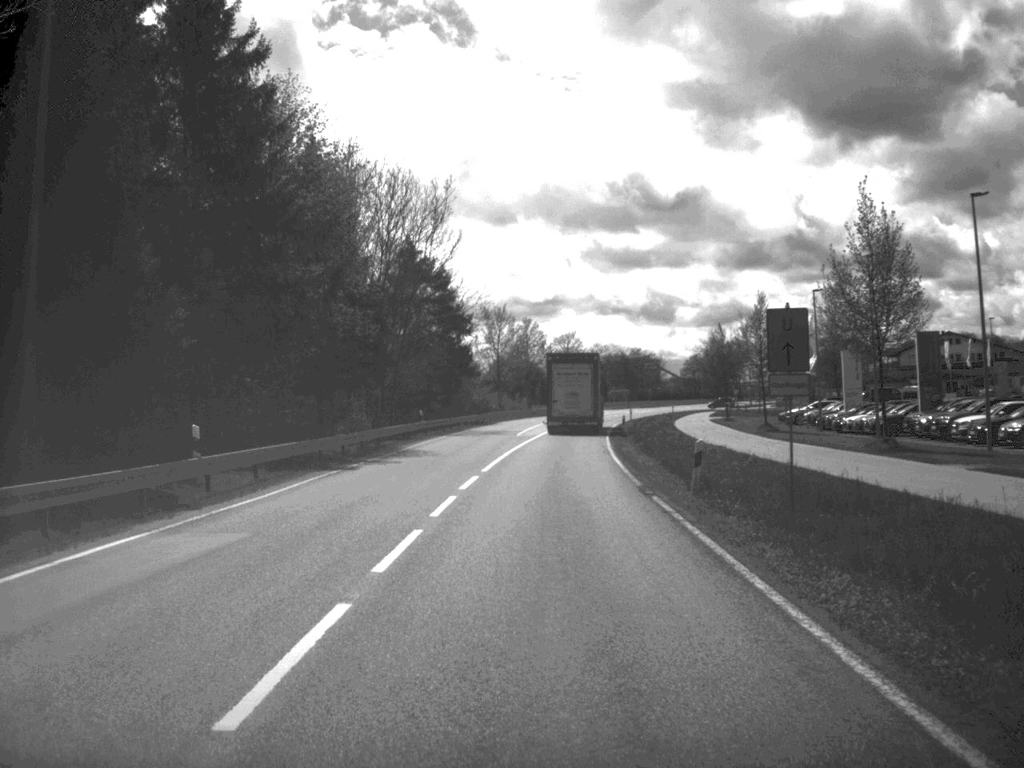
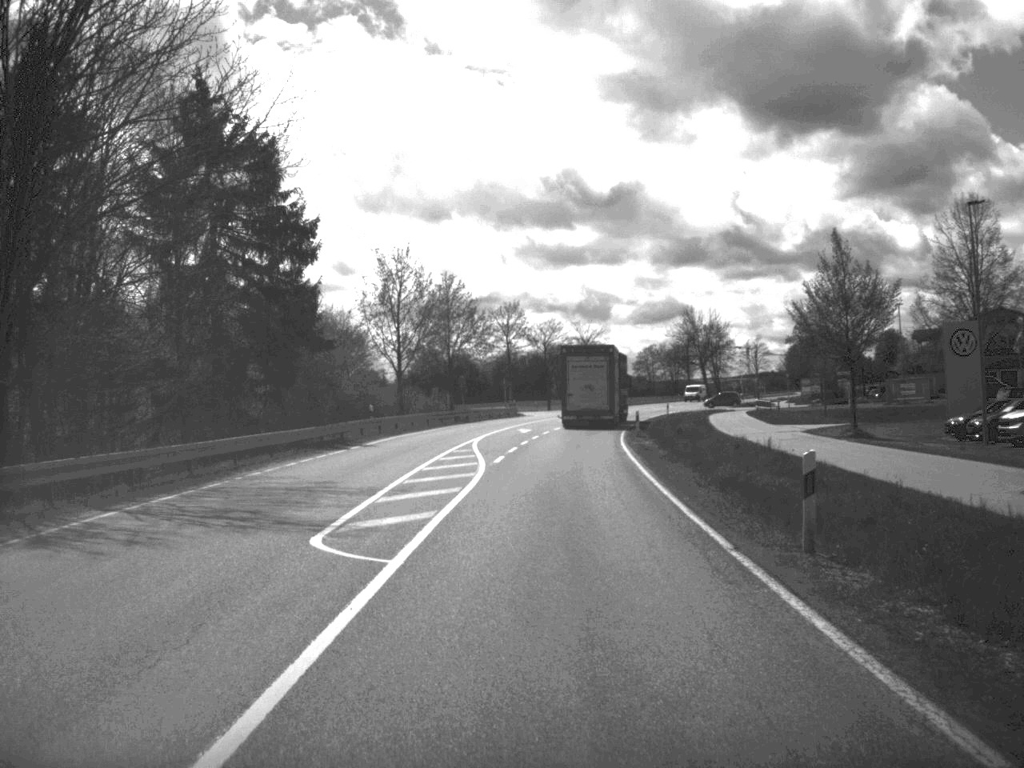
(+1.1, +48.1) m; +3°
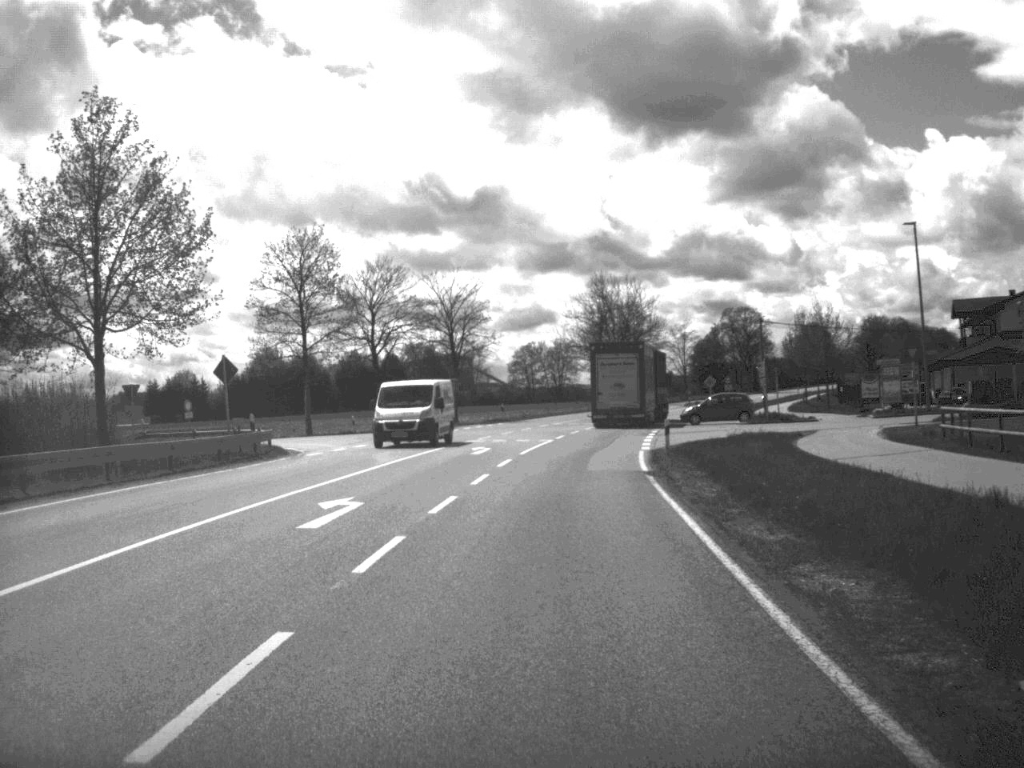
(+2.9, +60.1) m; +6°
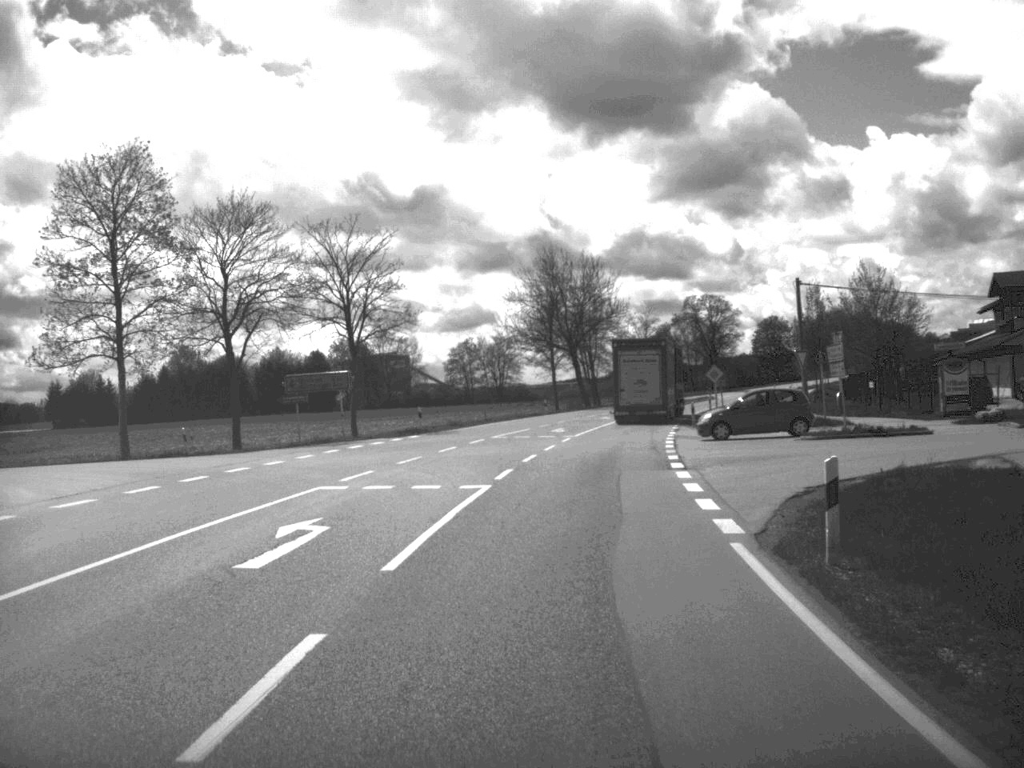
(+0.5, +23.4) m; +3°
